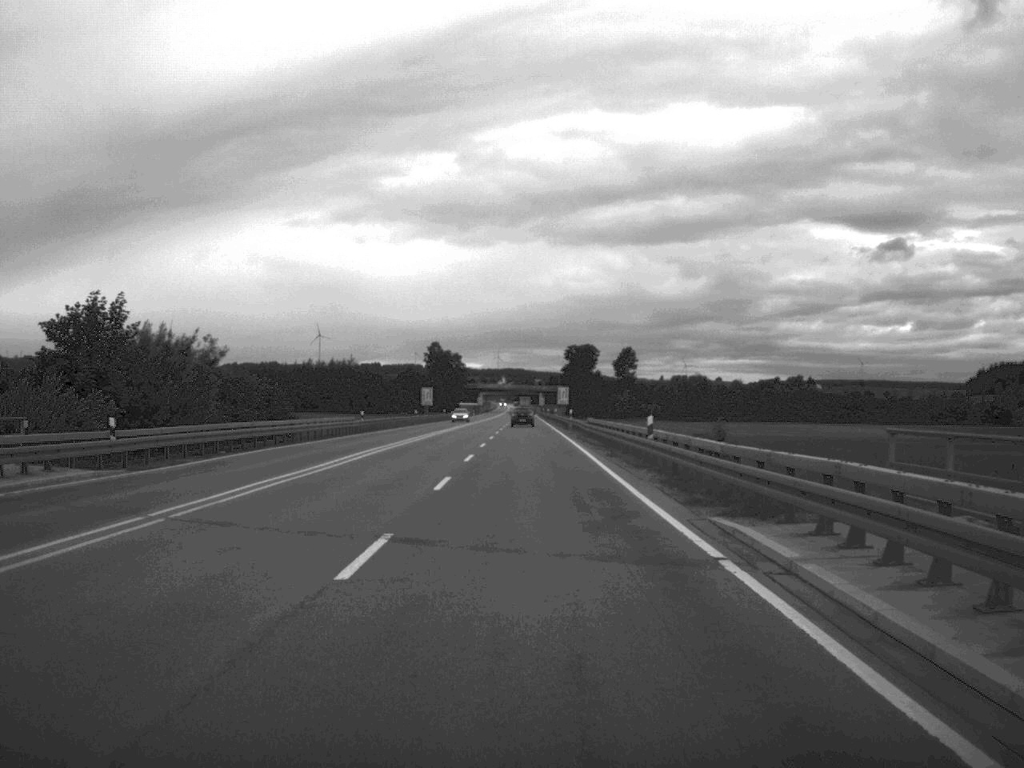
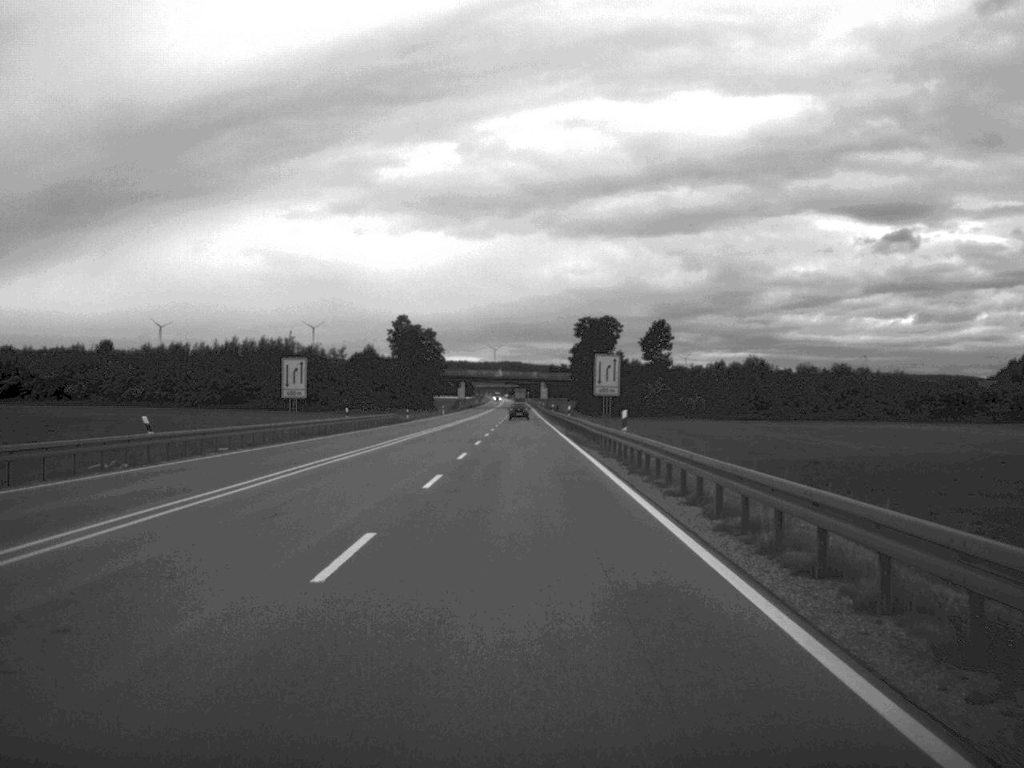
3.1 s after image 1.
(+0.1, +84.2) m; 0°
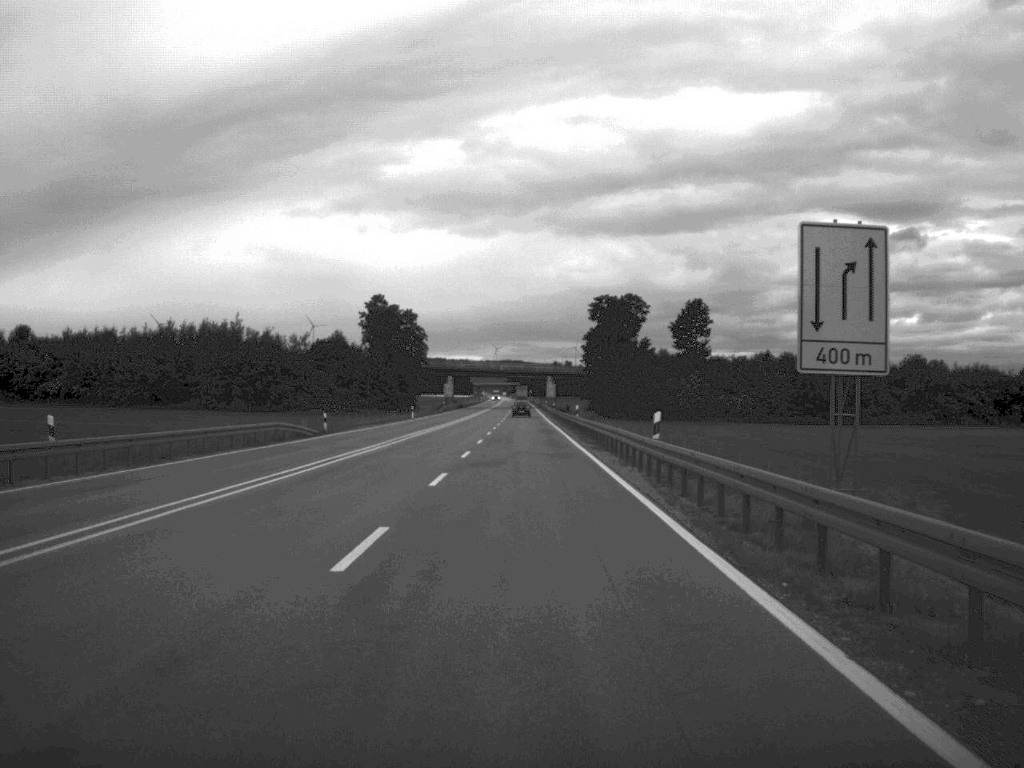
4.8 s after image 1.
(-0.1, +47.3) m; 0°
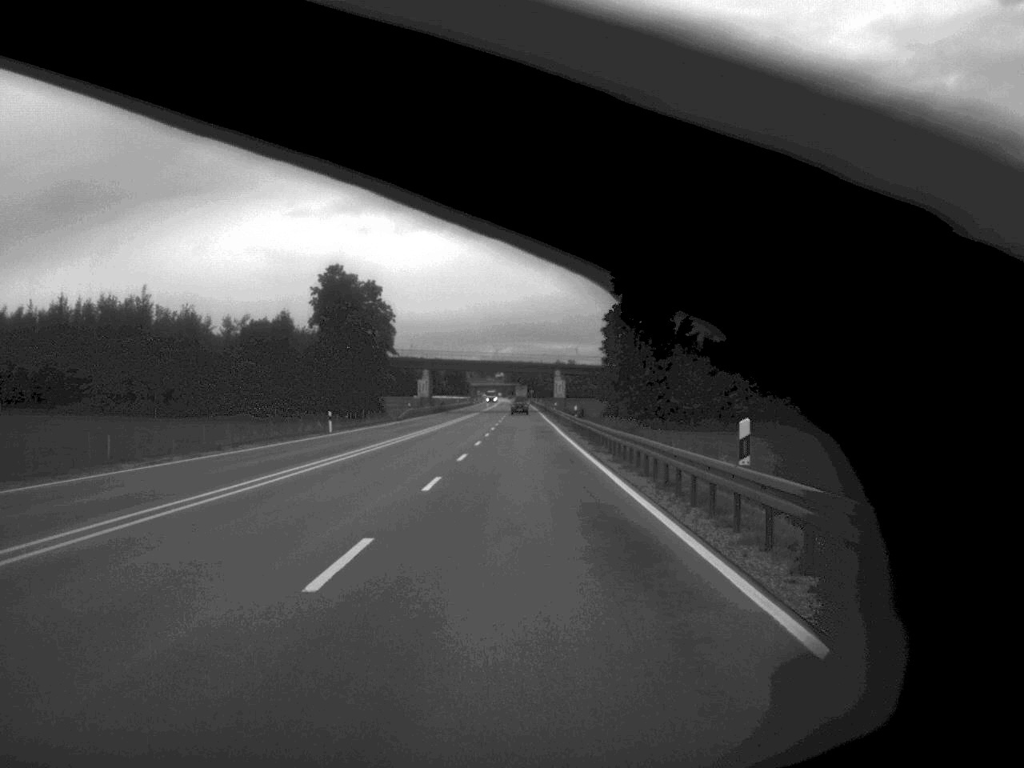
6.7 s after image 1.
(0.0, +48.9) m; 0°
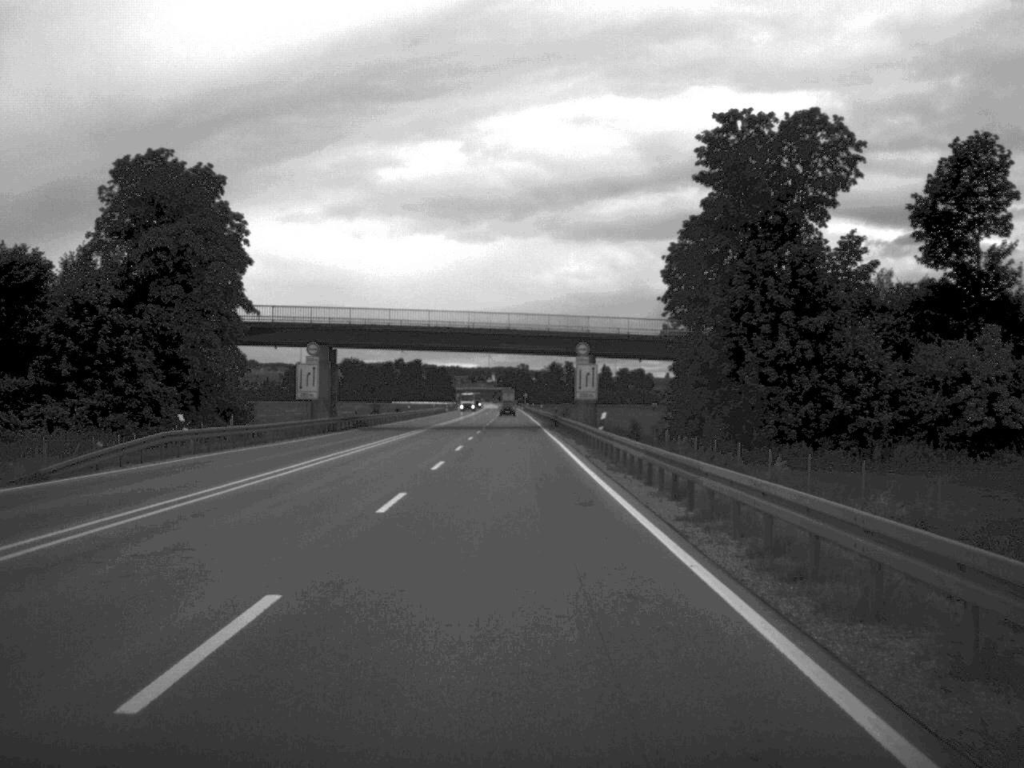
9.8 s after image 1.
(0.0, +75.7) m; 0°
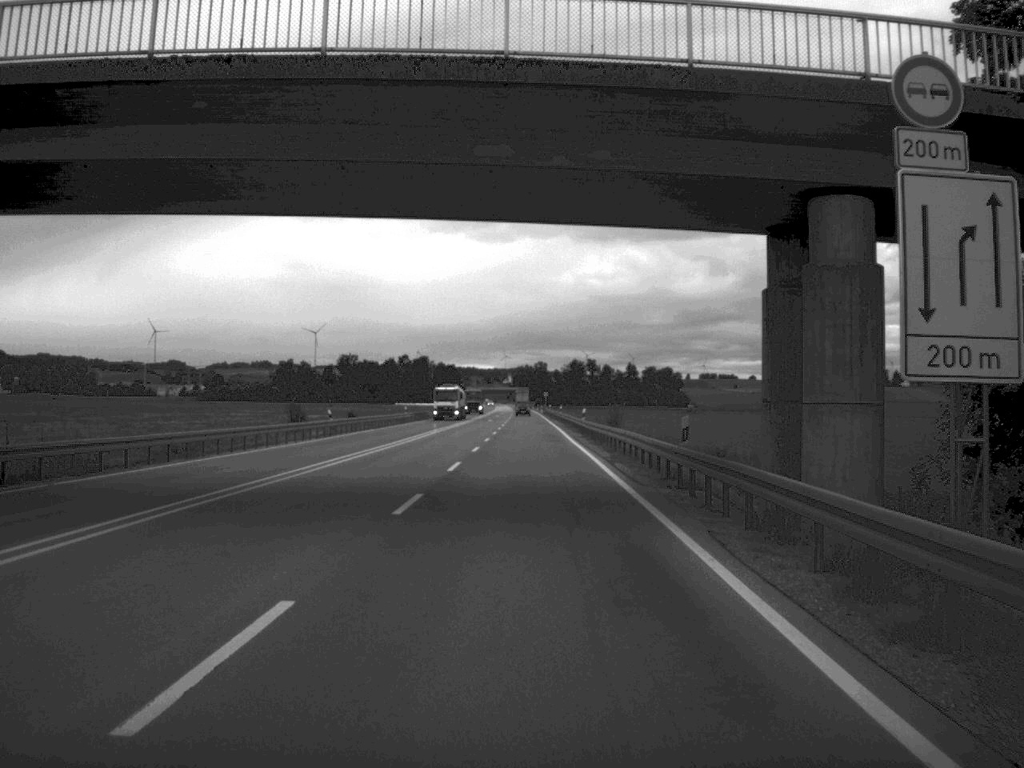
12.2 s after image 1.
(-0.6, +60.3) m; -1°
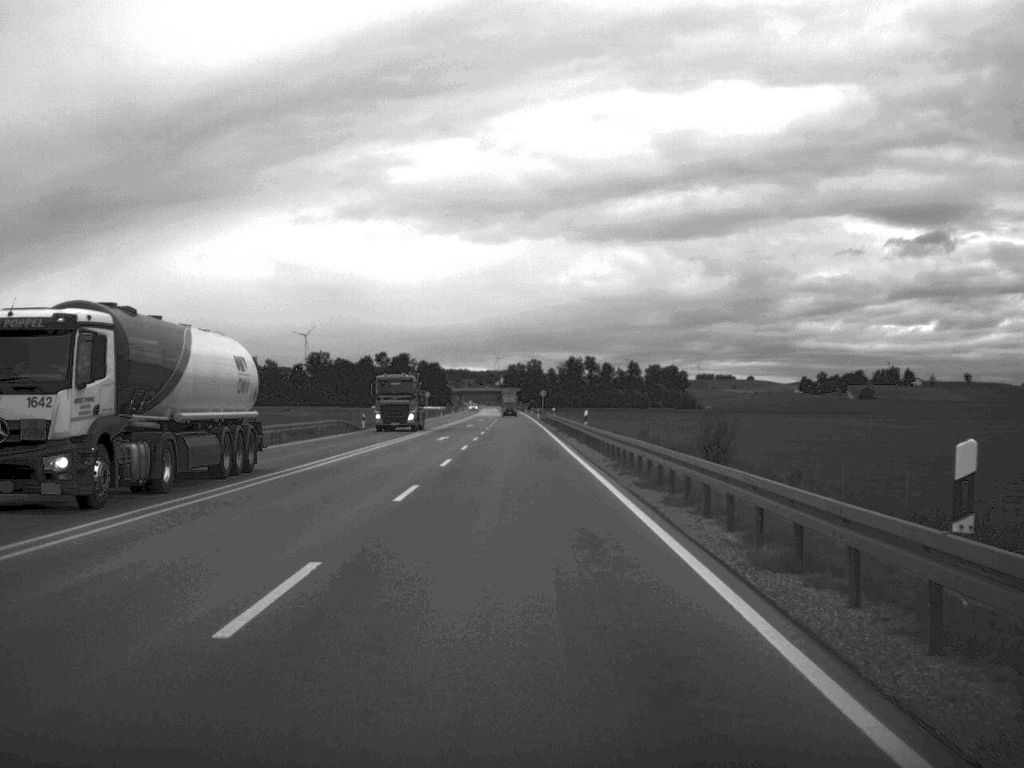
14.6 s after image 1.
(+0.3, +57.3) m; 0°
